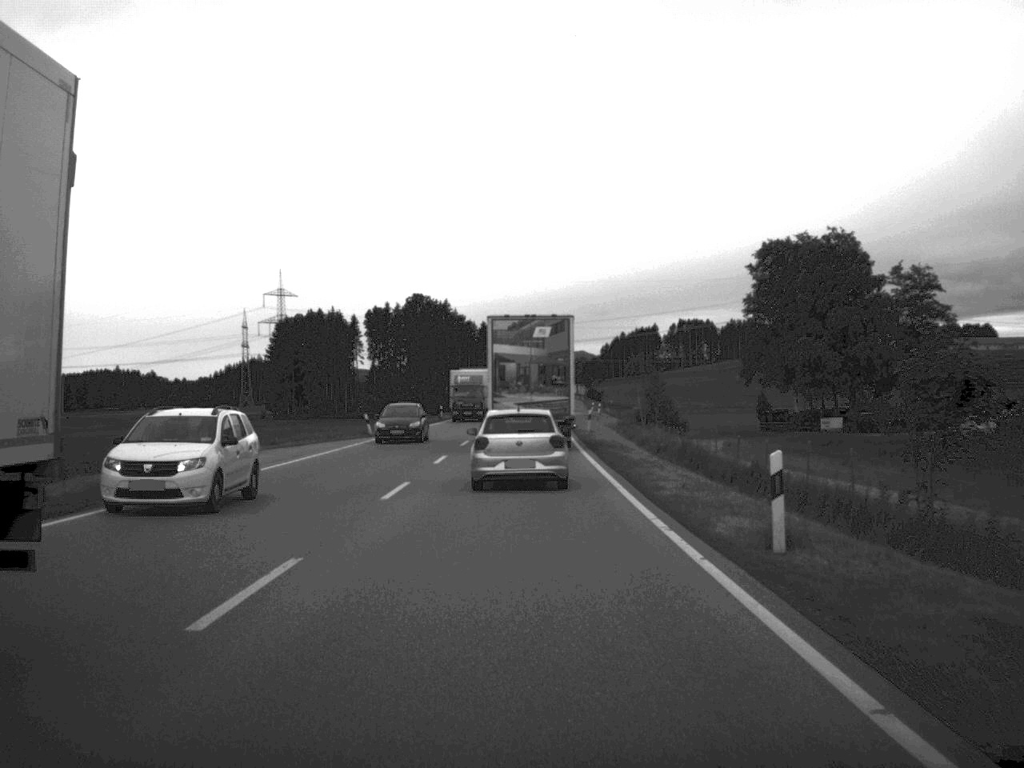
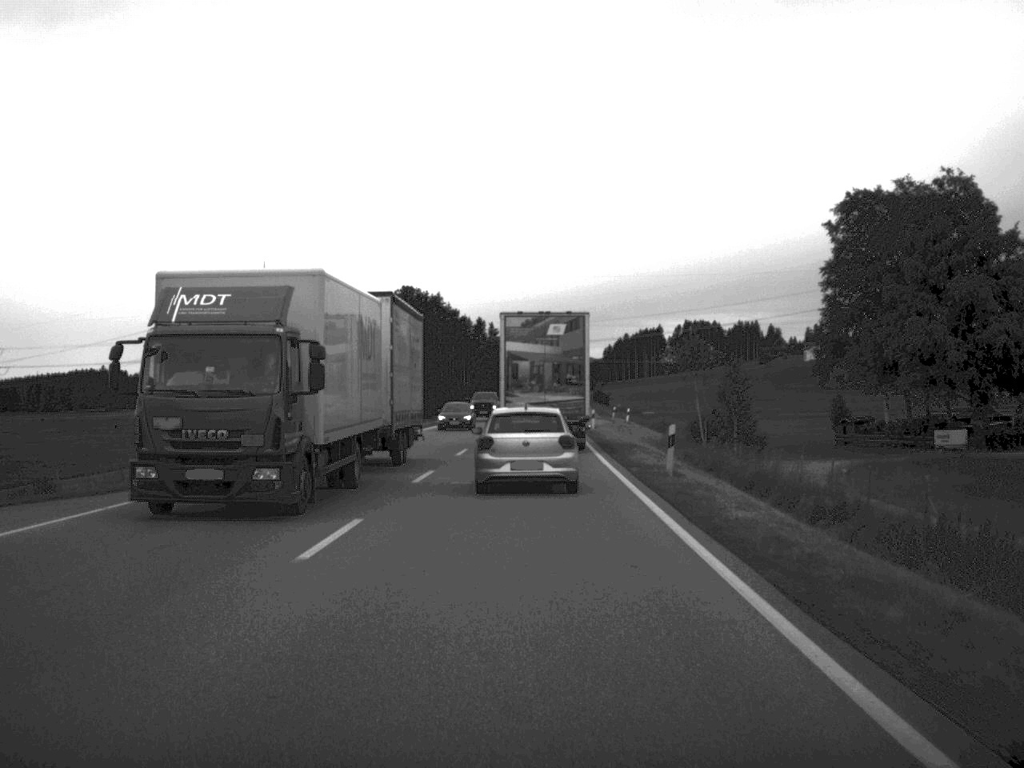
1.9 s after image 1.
(-0.1, +31.8) m; 0°
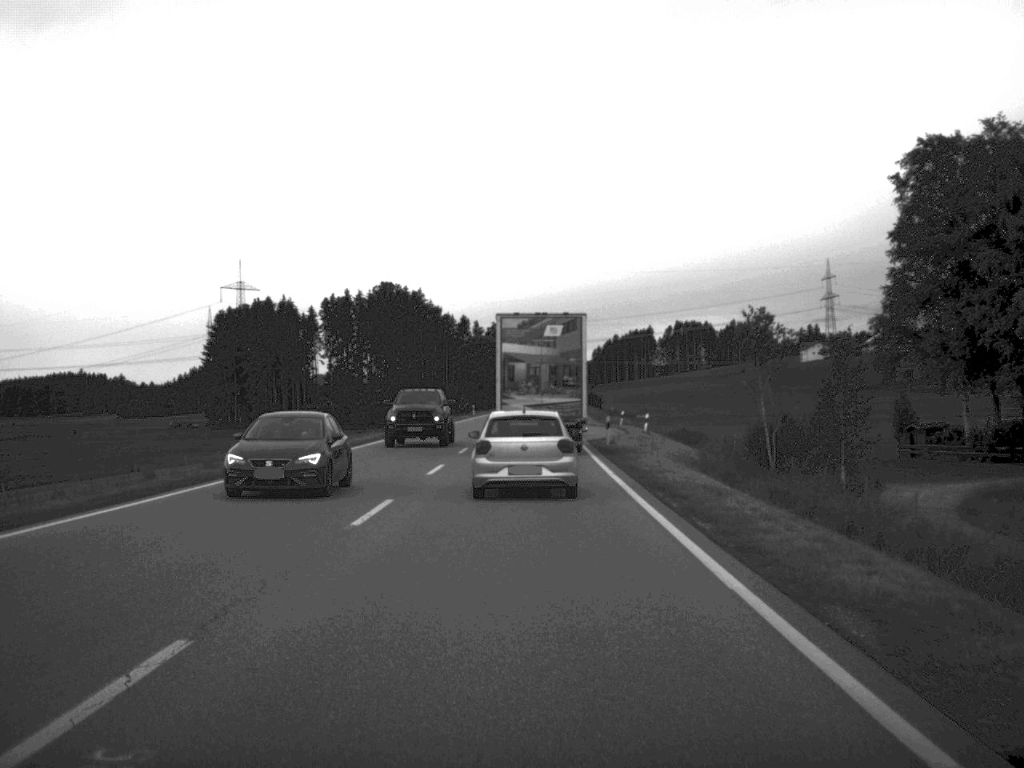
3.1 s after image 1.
(+0.1, +19.9) m; +1°
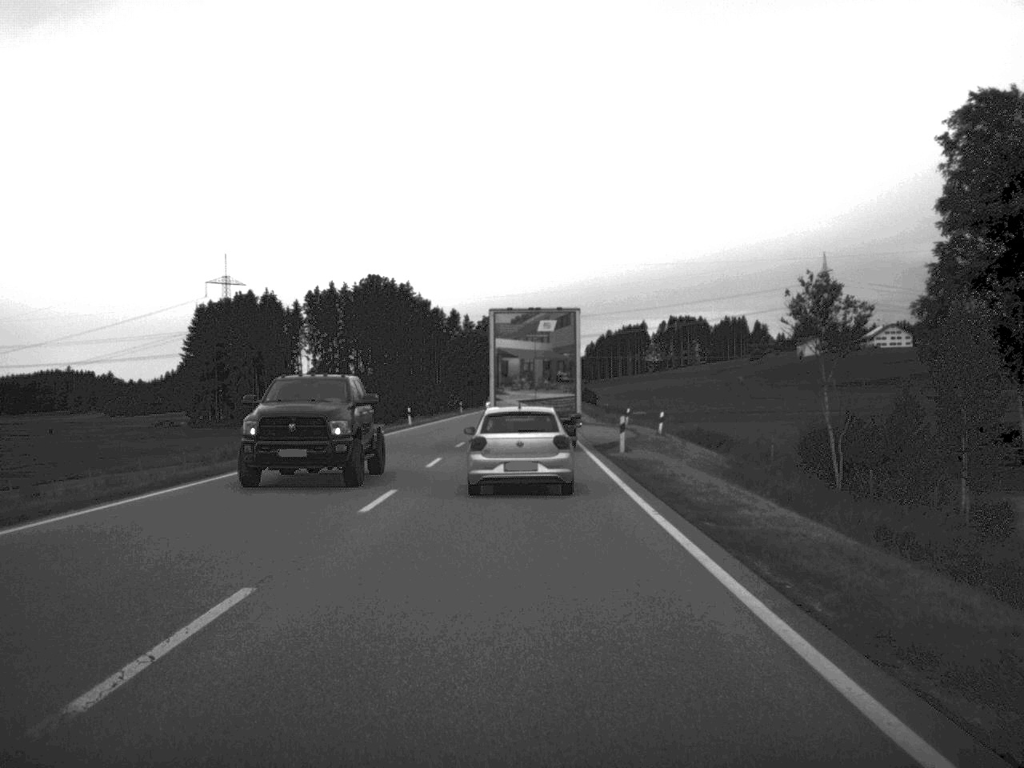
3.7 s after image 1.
(0.0, +10.1) m; 0°
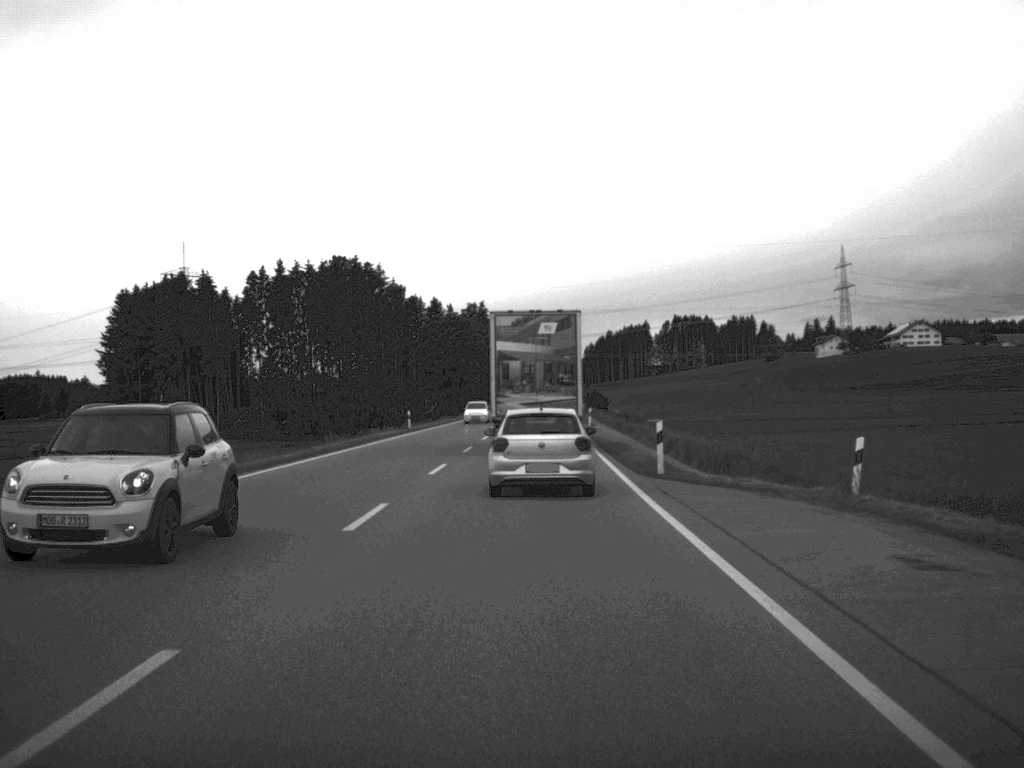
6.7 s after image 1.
(0.0, +49.1) m; 0°
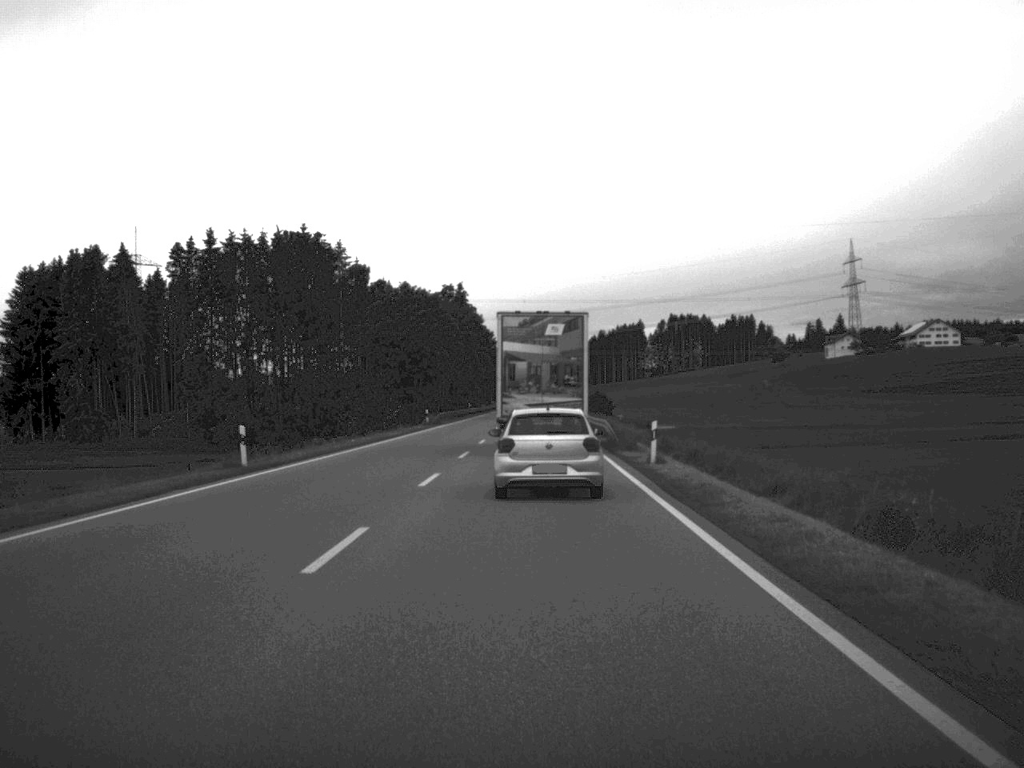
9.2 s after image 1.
(+0.1, +39.1) m; 0°
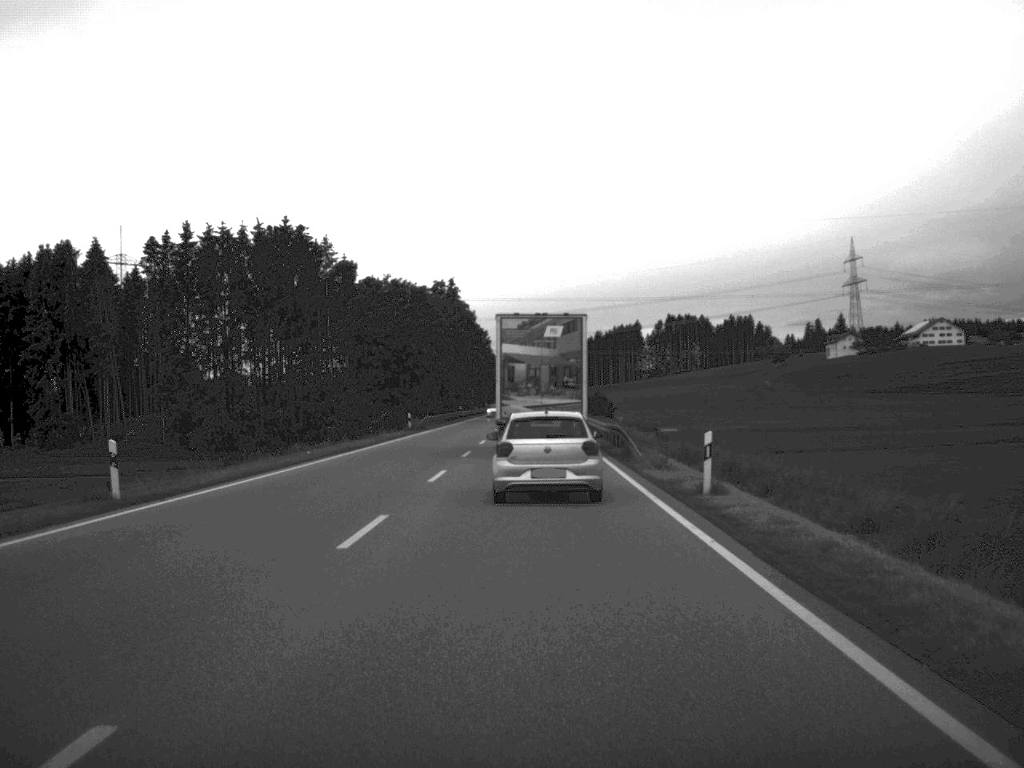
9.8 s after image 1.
(0.0, +9.6) m; 0°
